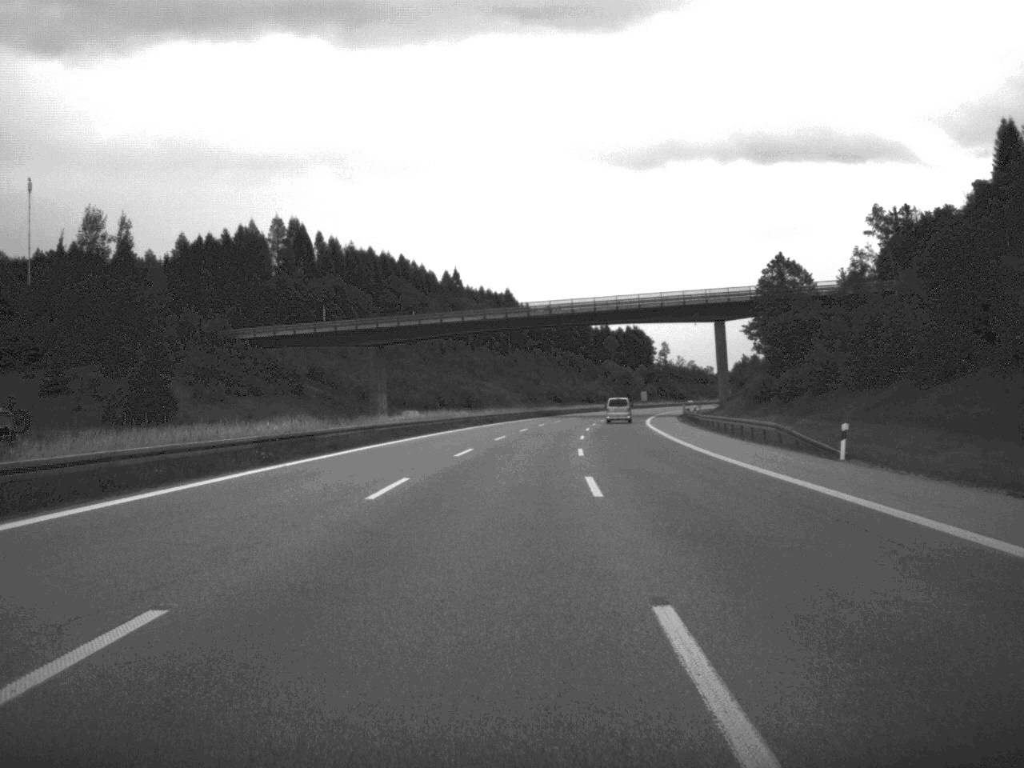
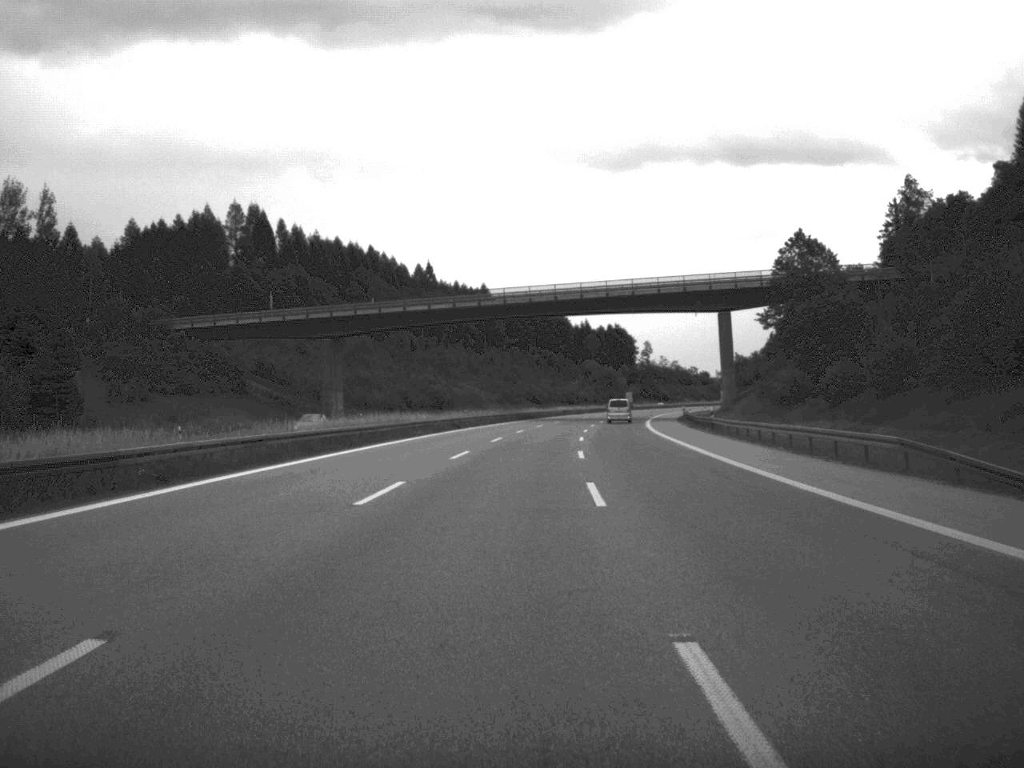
(+0.2, +18.7) m; +1°
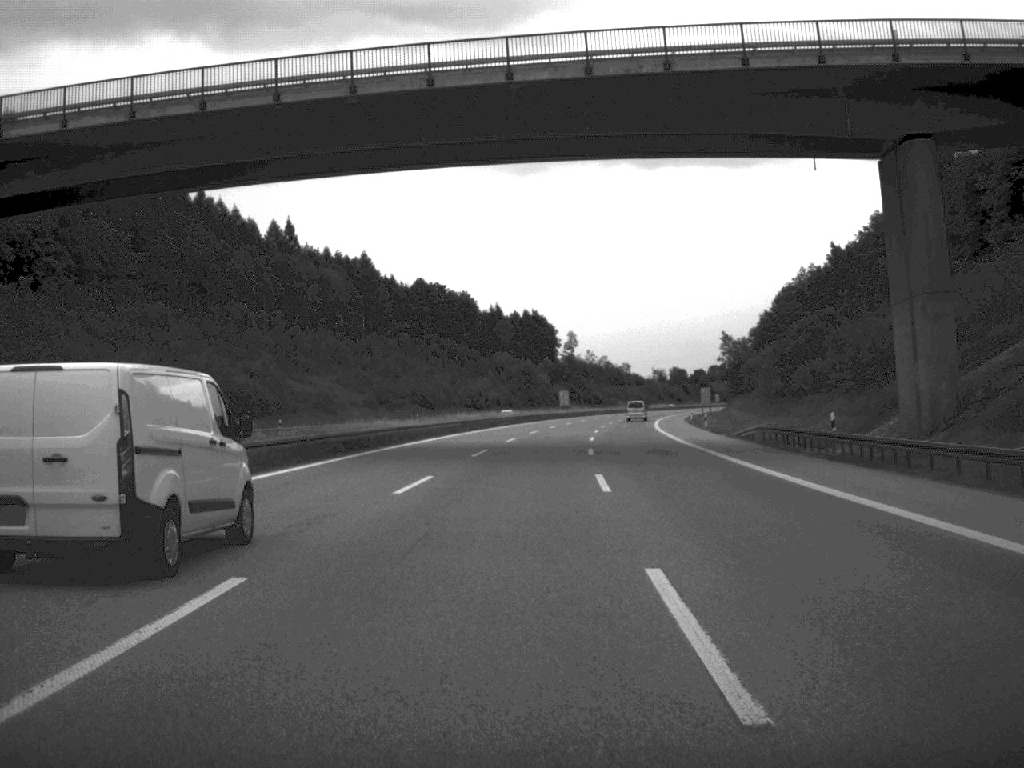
(+2.9, +82.6) m; +4°
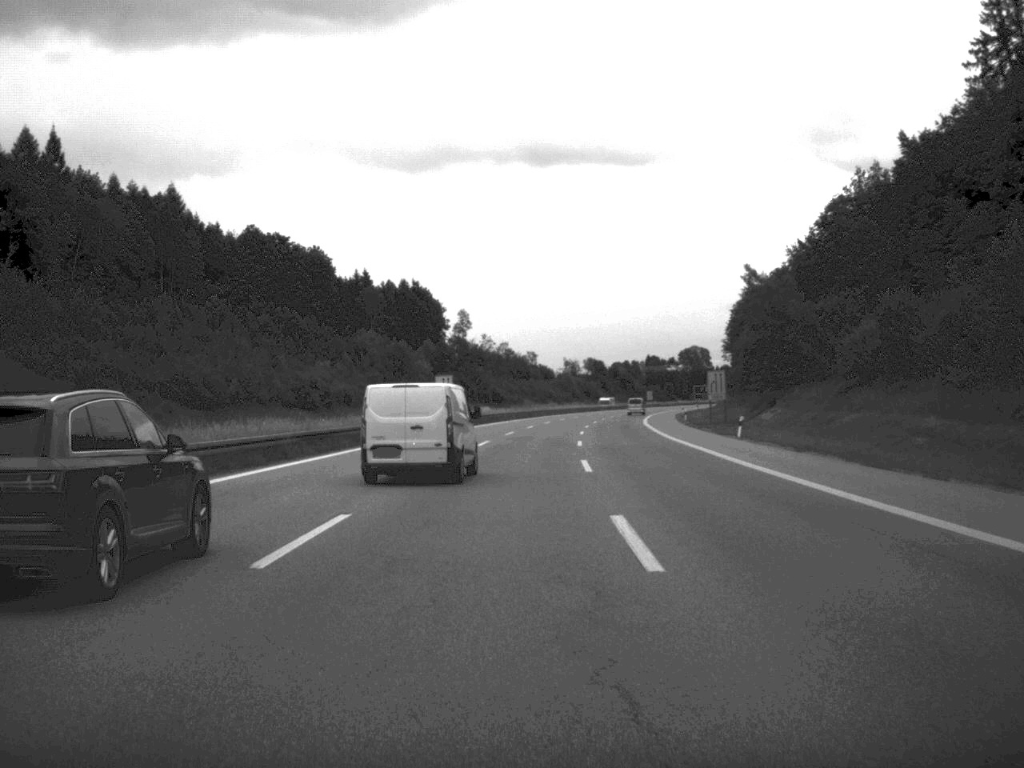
(+3.3, +80.8) m; +5°
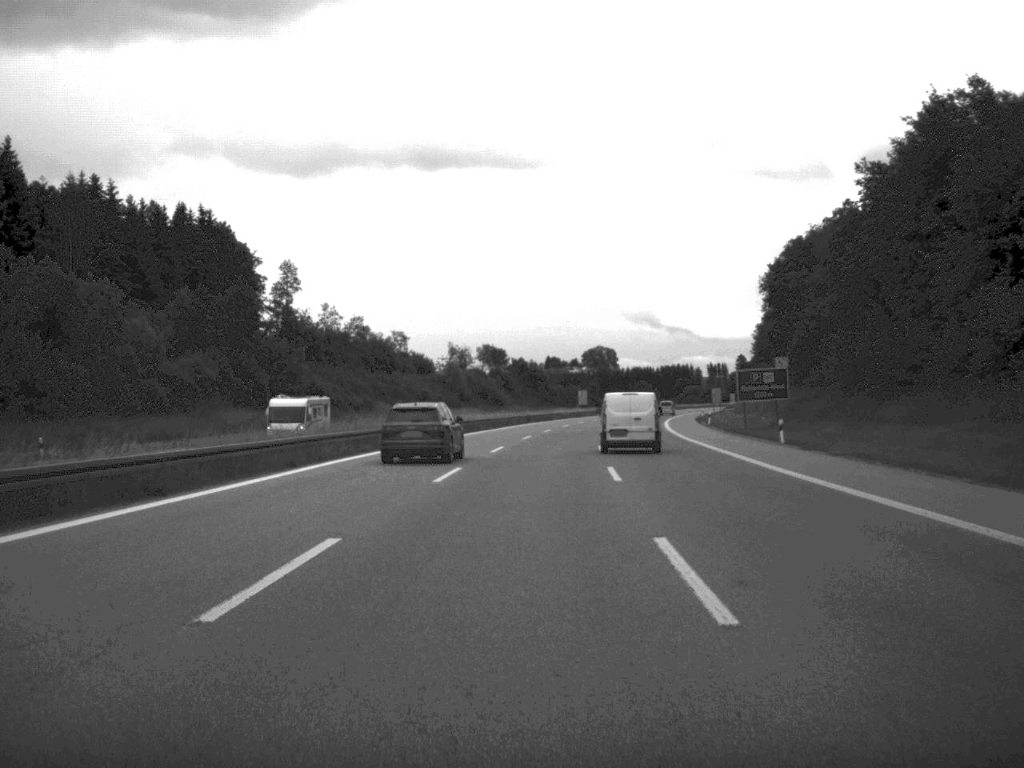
(+4.5, +106.1) m; +5°
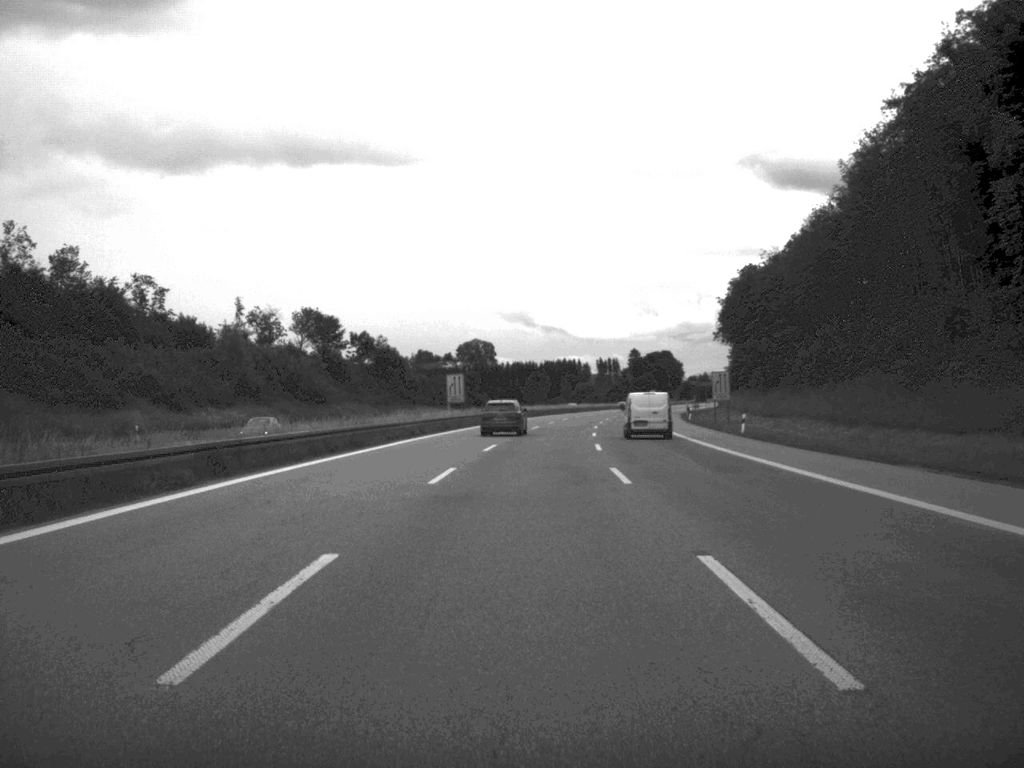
(+4.1, +88.1) m; +5°
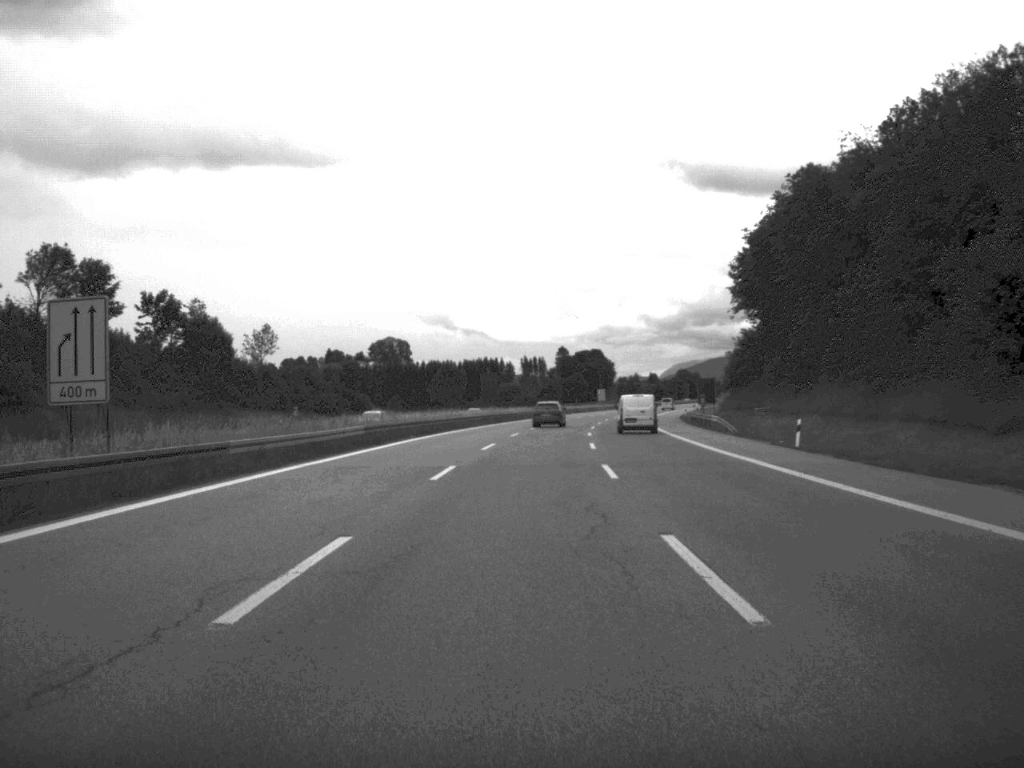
(+1.9, +67.2) m; +3°
